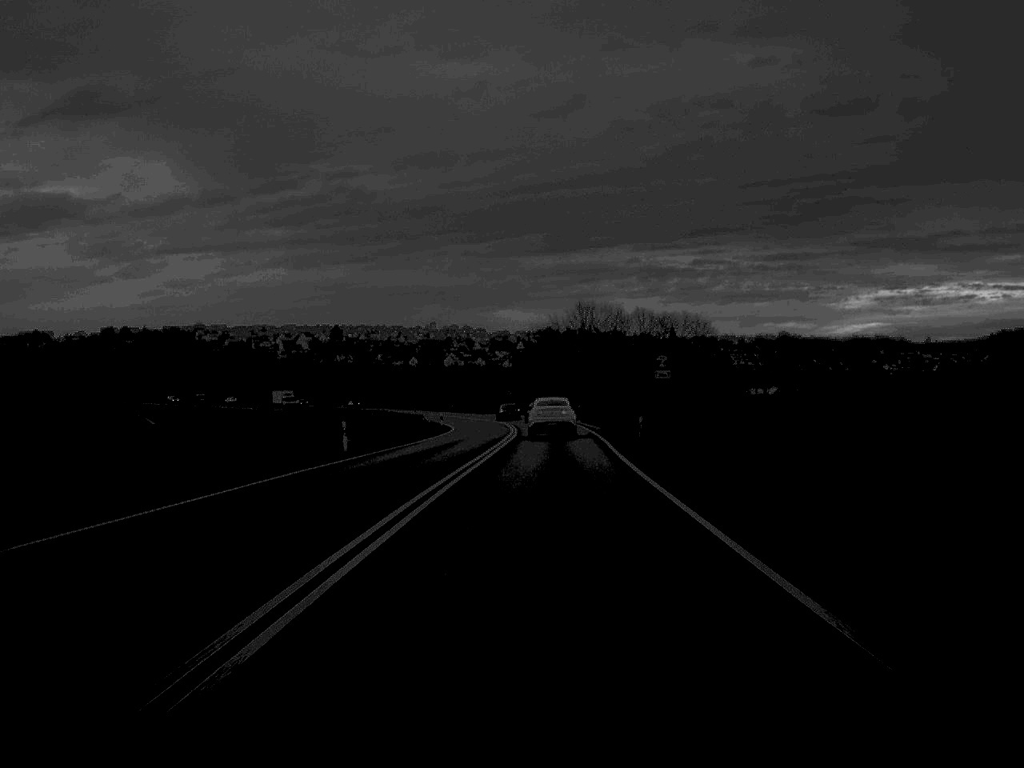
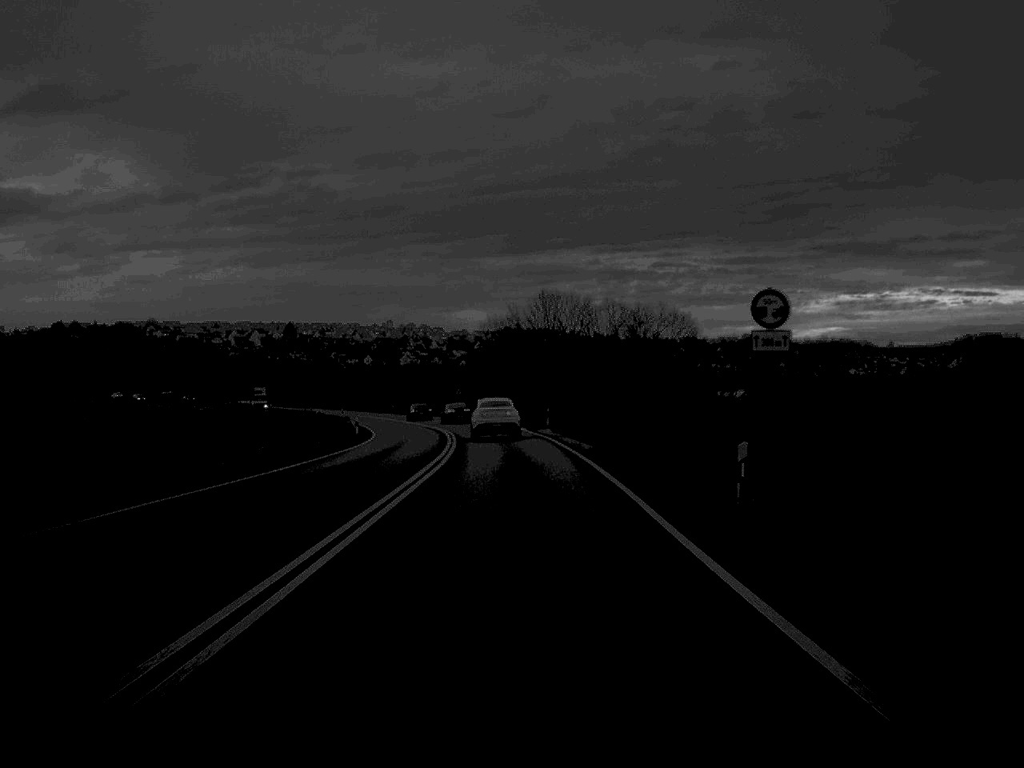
(+0.5, +25.5) m; +2°
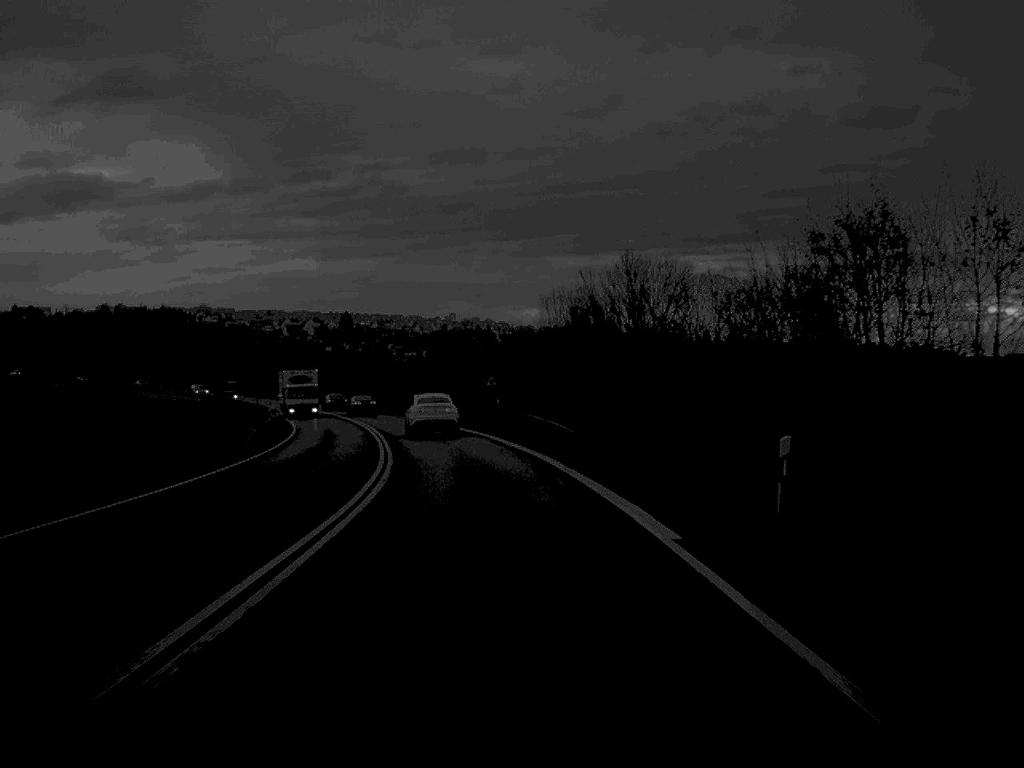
(-0.9, +52.0) m; -3°
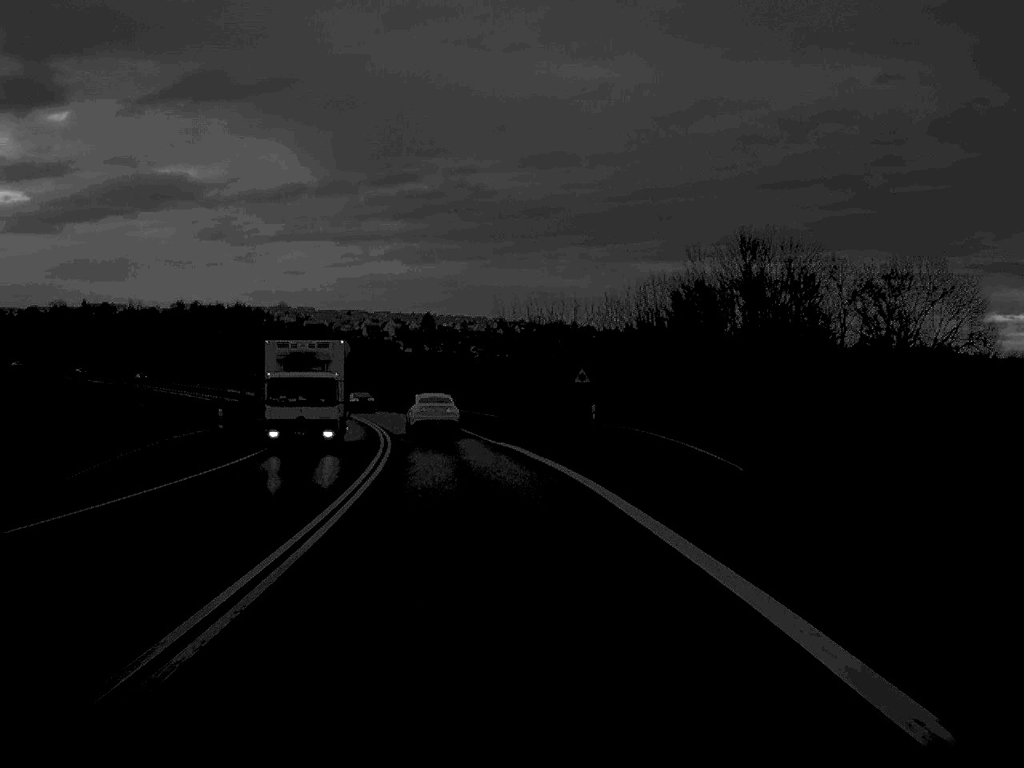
(-0.8, +24.8) m; -4°
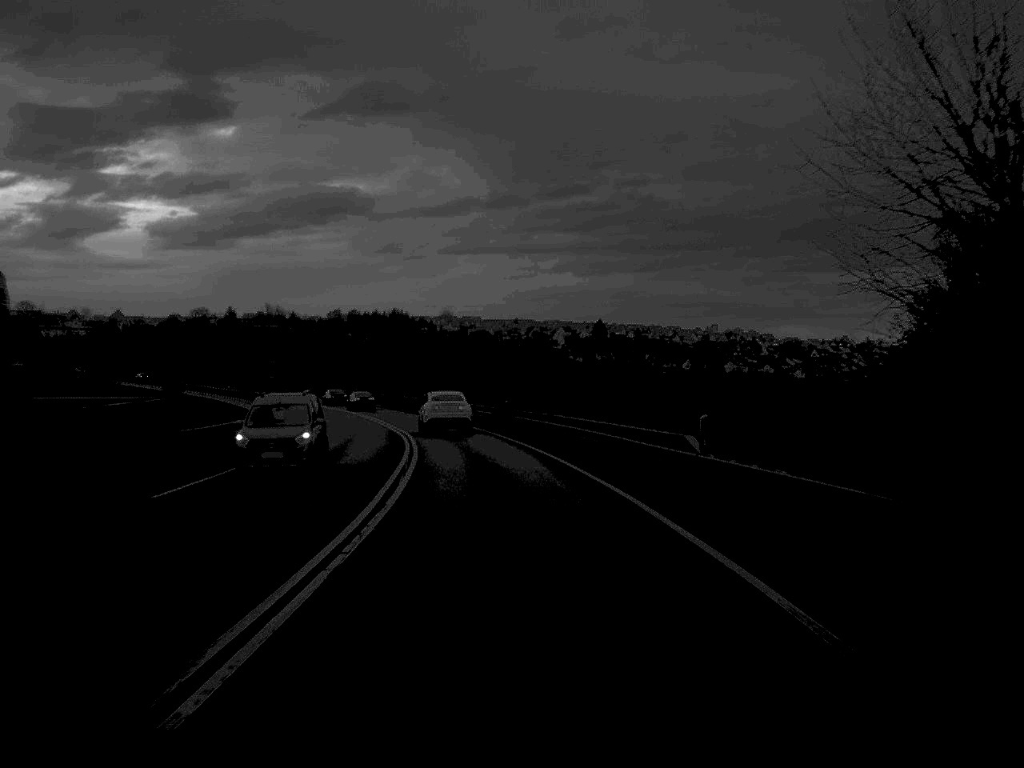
(-3.7, +51.4) m; -8°
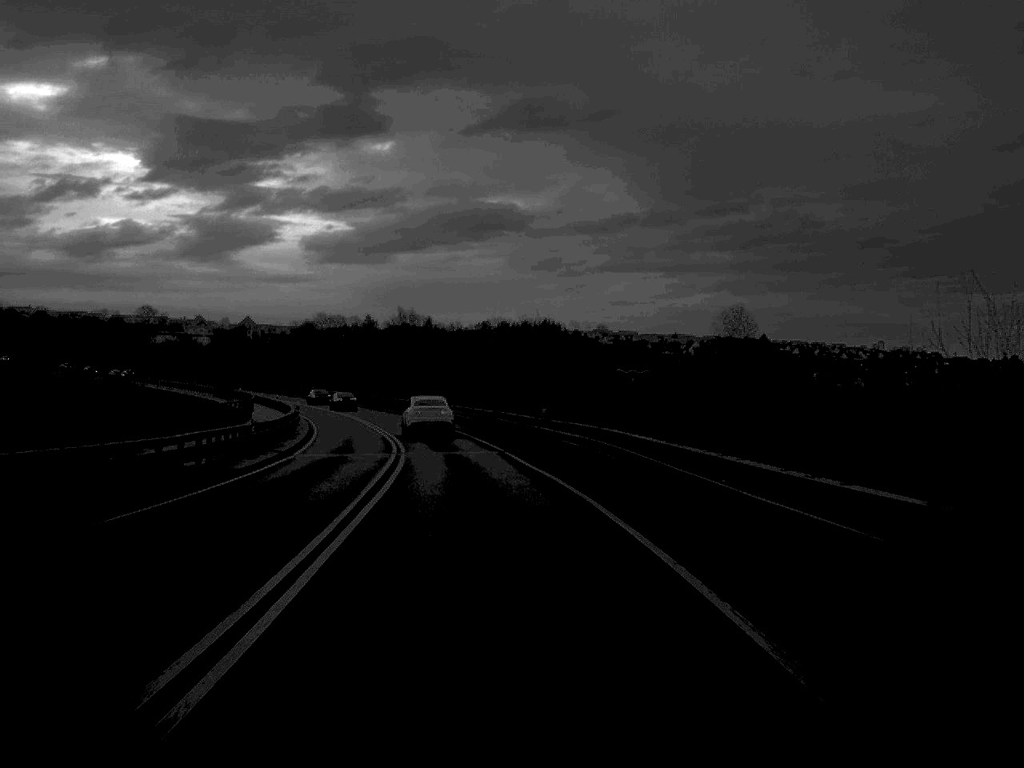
(-2.8, +50.3) m; -7°
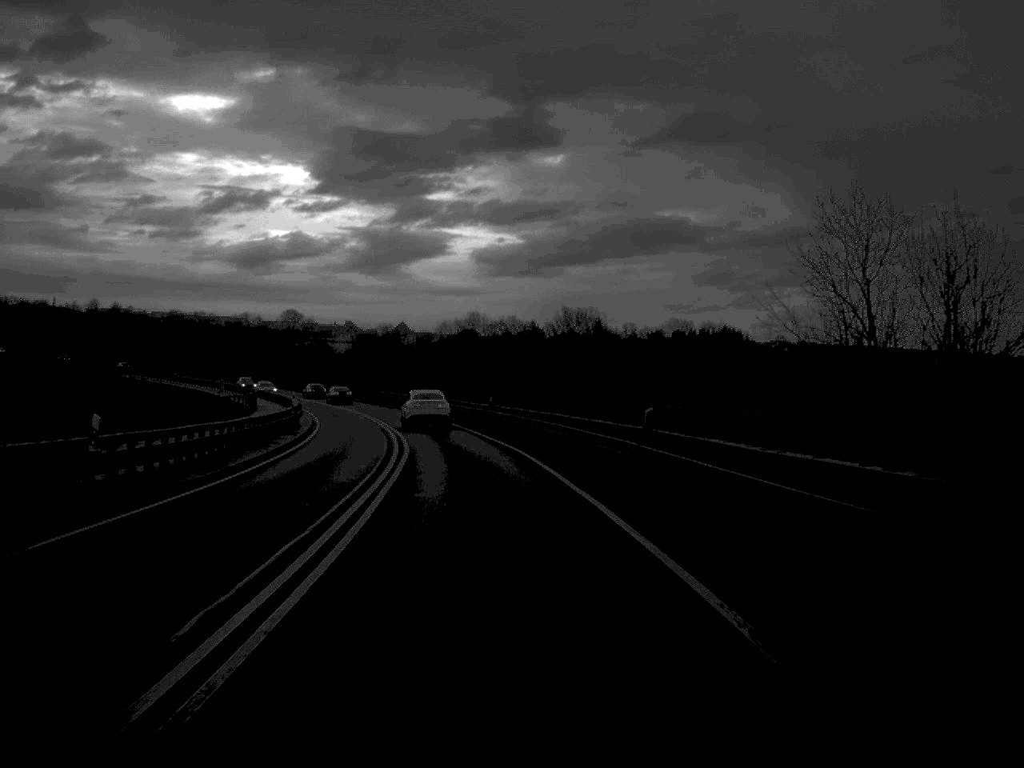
(-3.6, +52.5) m; -8°
